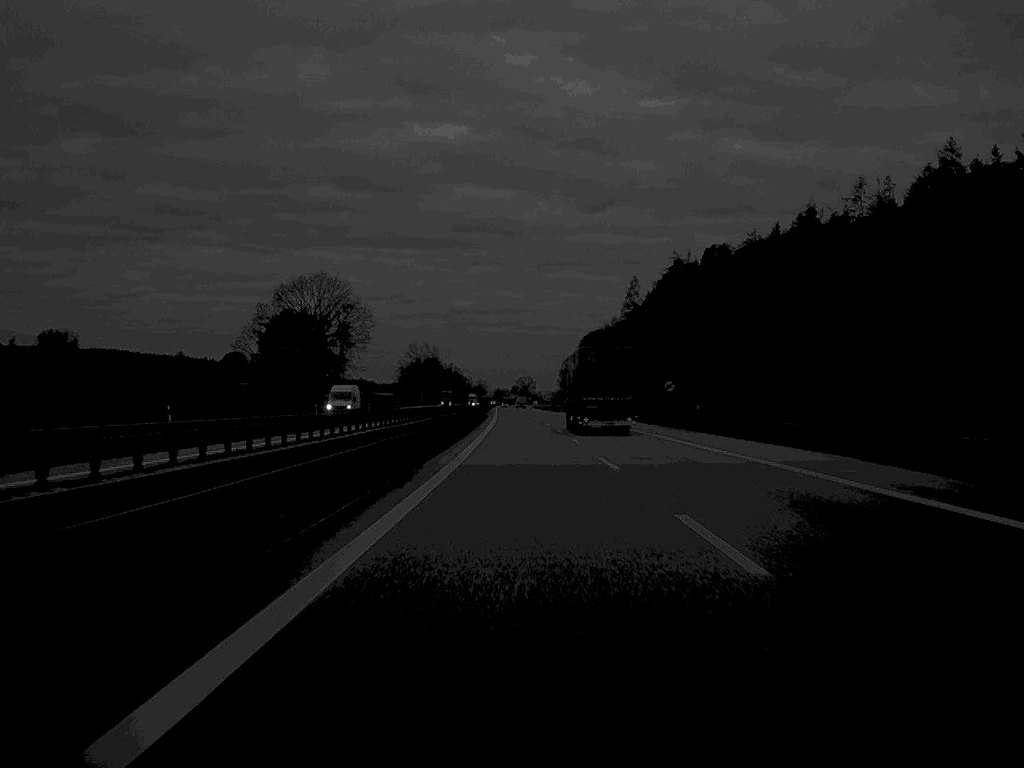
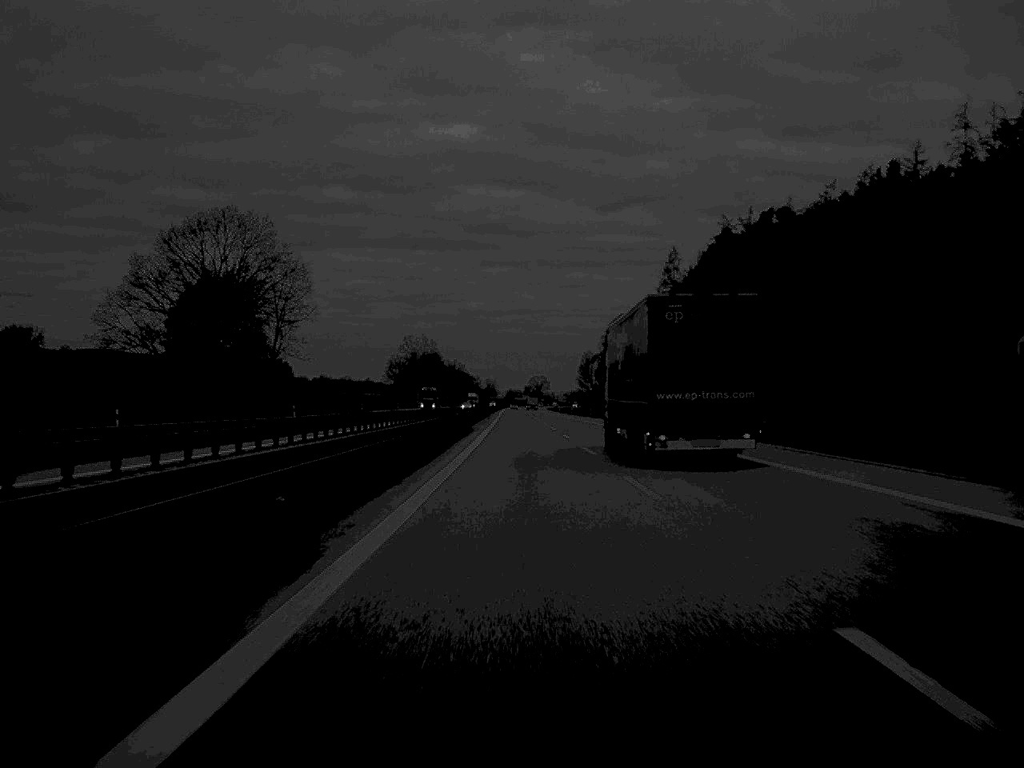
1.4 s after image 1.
(-0.3, +63.5) m; -1°
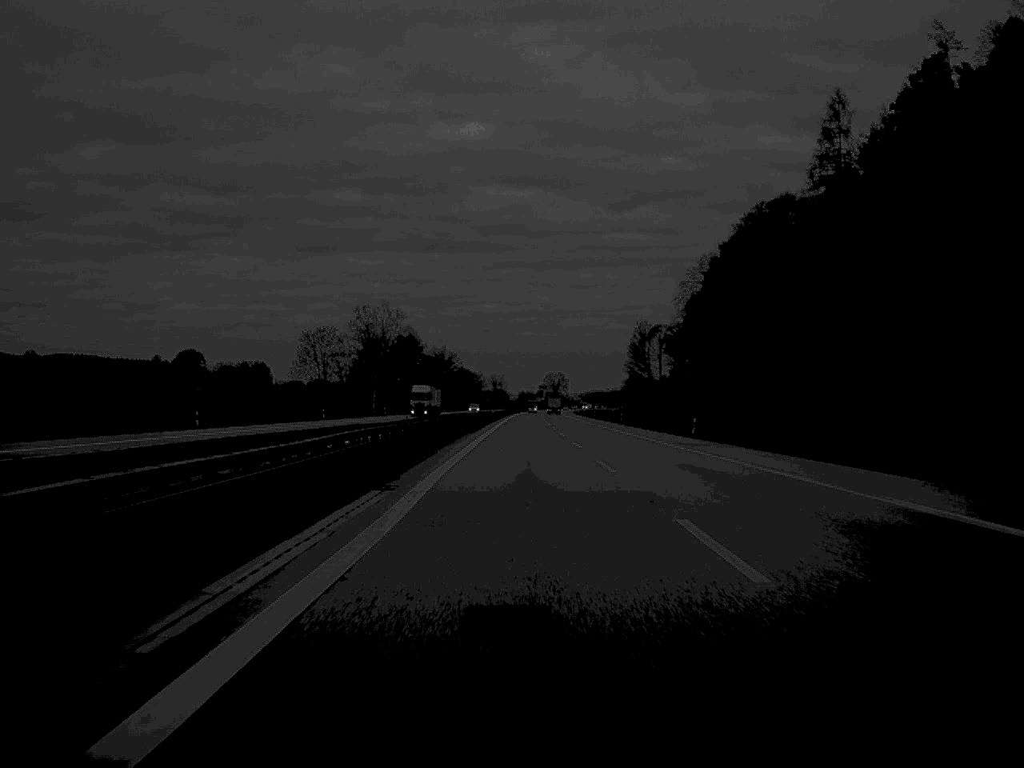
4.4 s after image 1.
(-1.1, +134.5) m; -1°
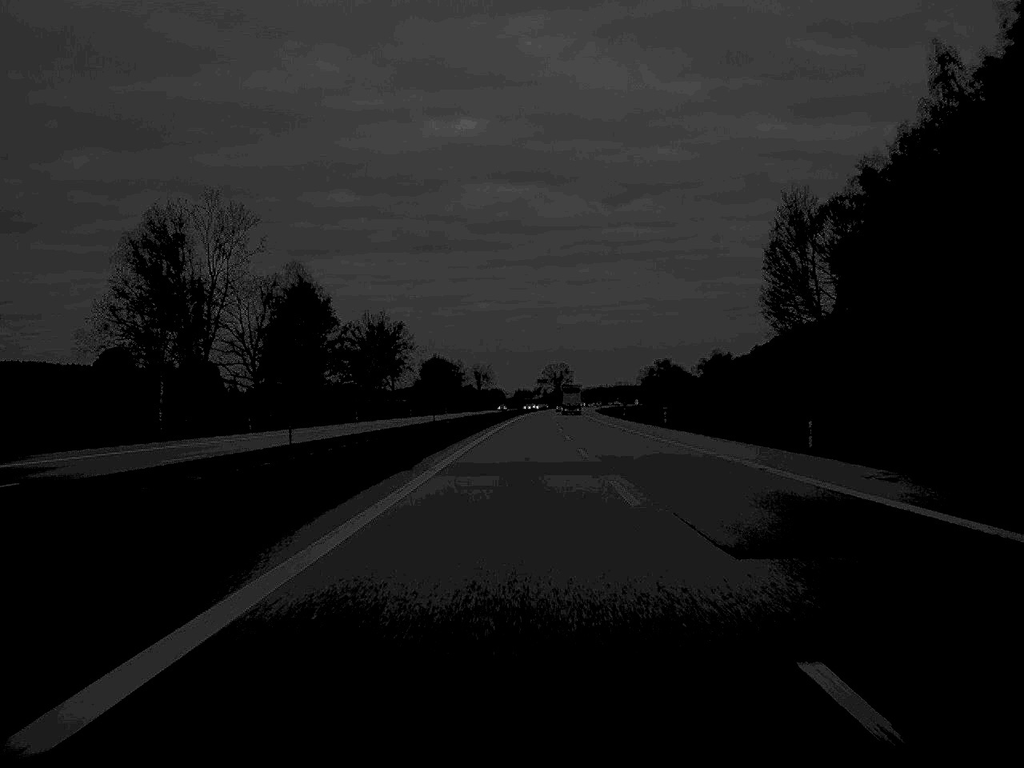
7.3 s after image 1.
(+0.3, +134.6) m; 0°
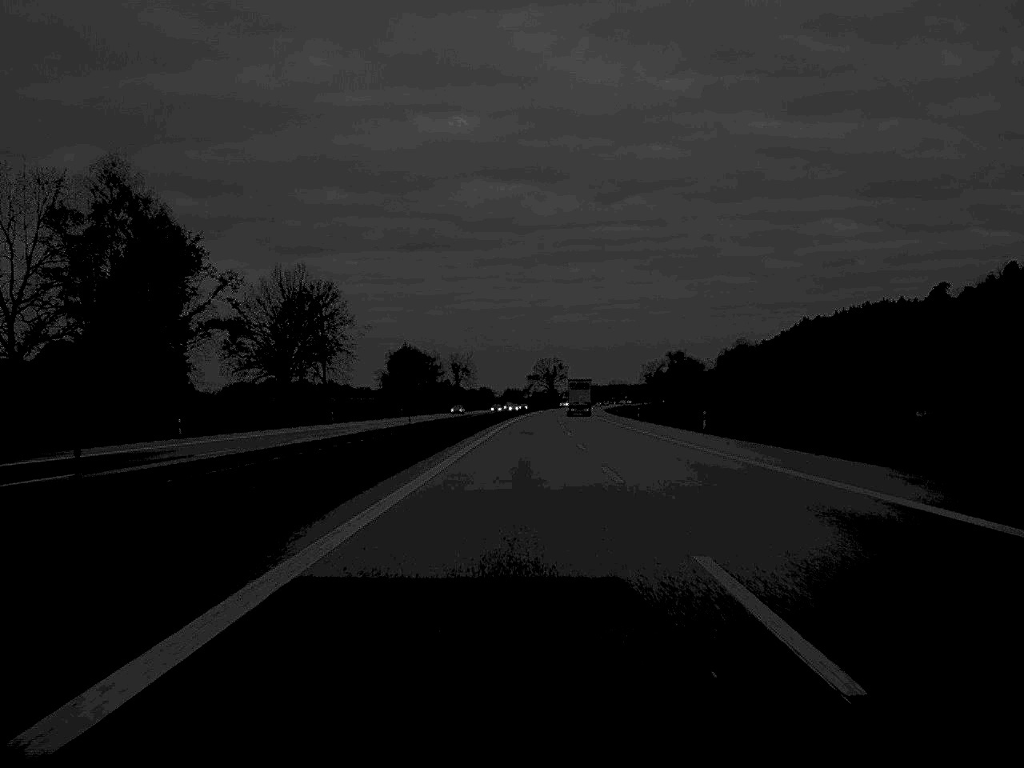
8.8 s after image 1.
(+0.3, +66.6) m; 0°
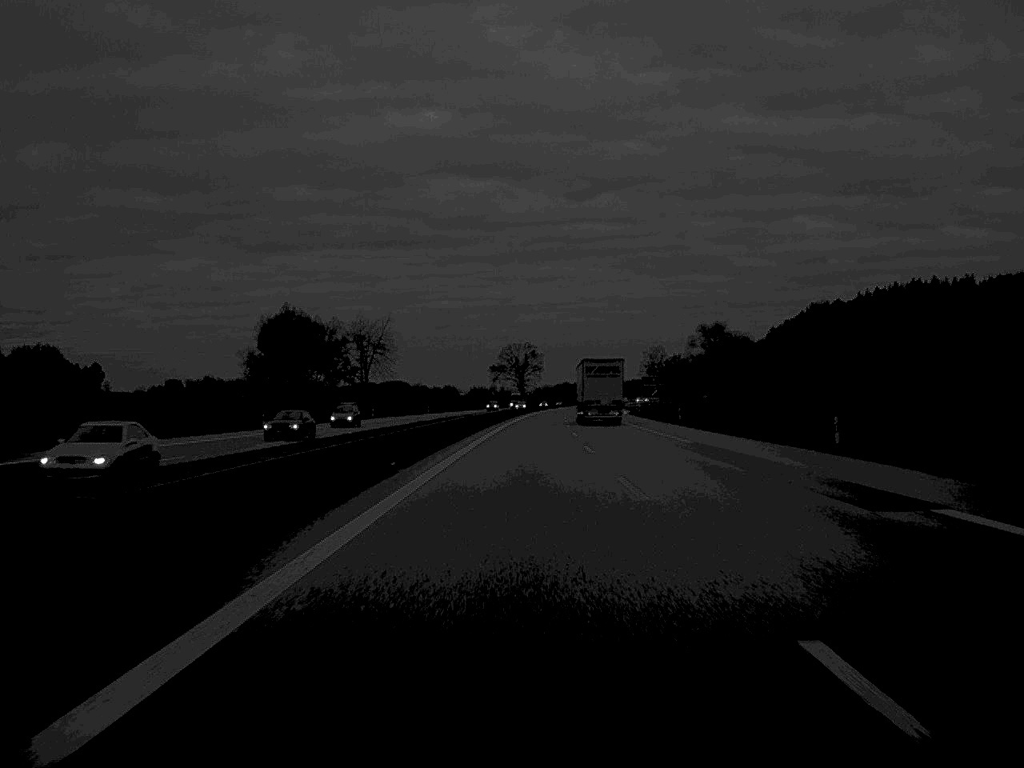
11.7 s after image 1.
(+1.6, +130.2) m; +1°
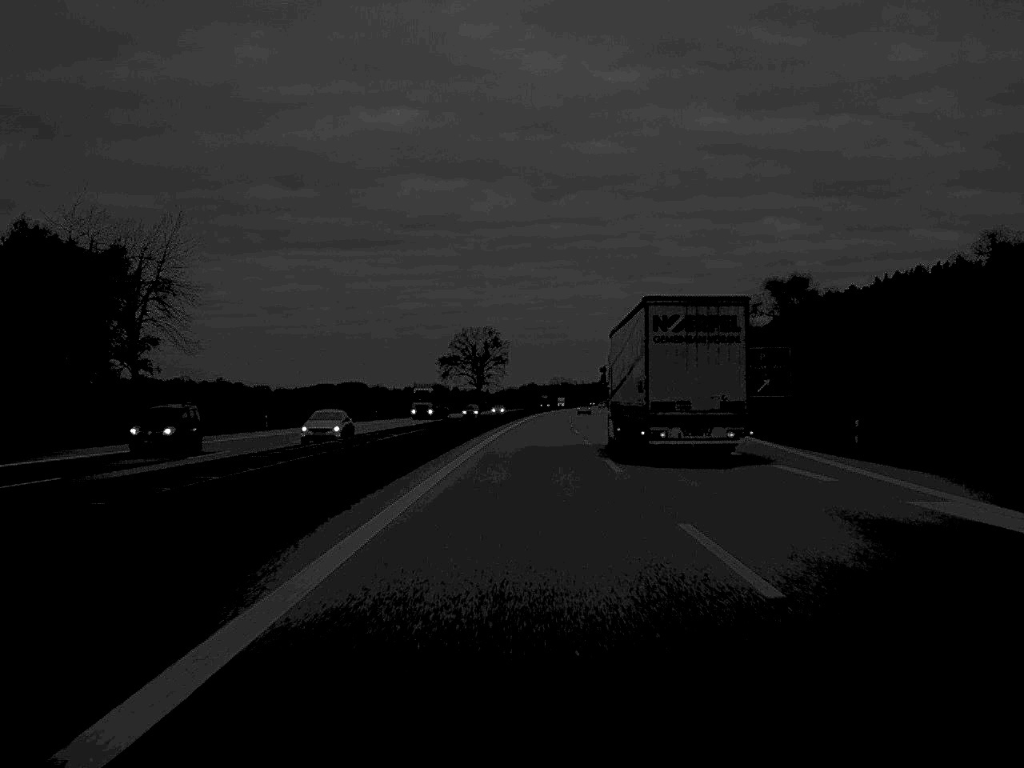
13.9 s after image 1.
(+1.2, +99.9) m; +2°
